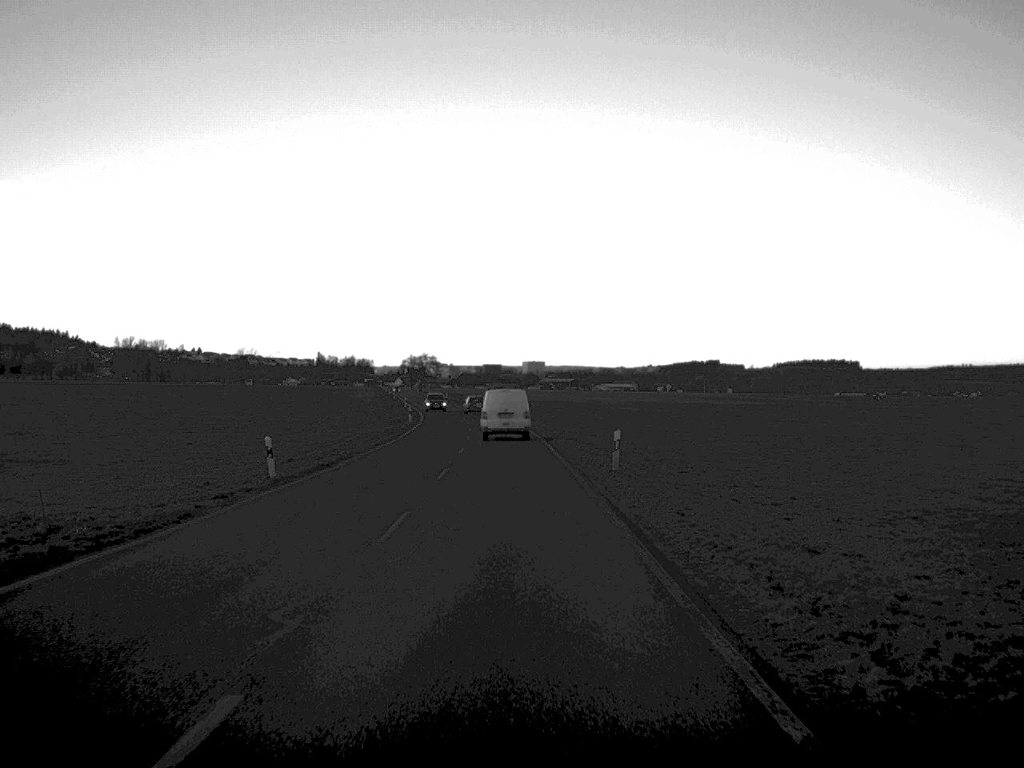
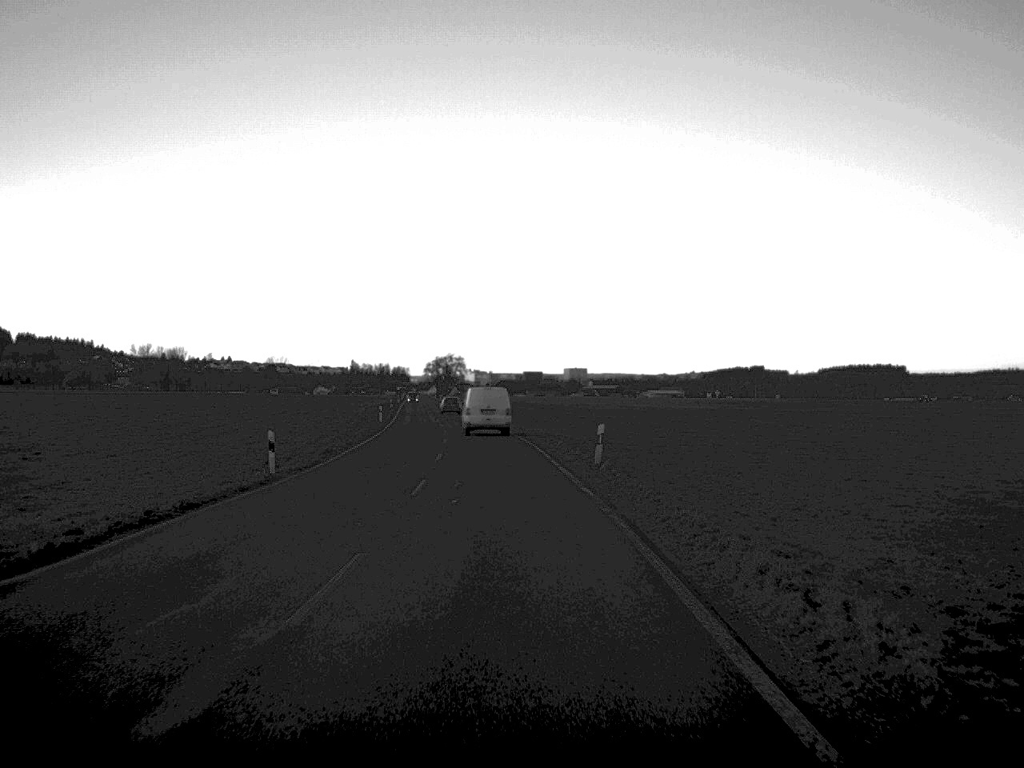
(-0.8, +53.7) m; -2°
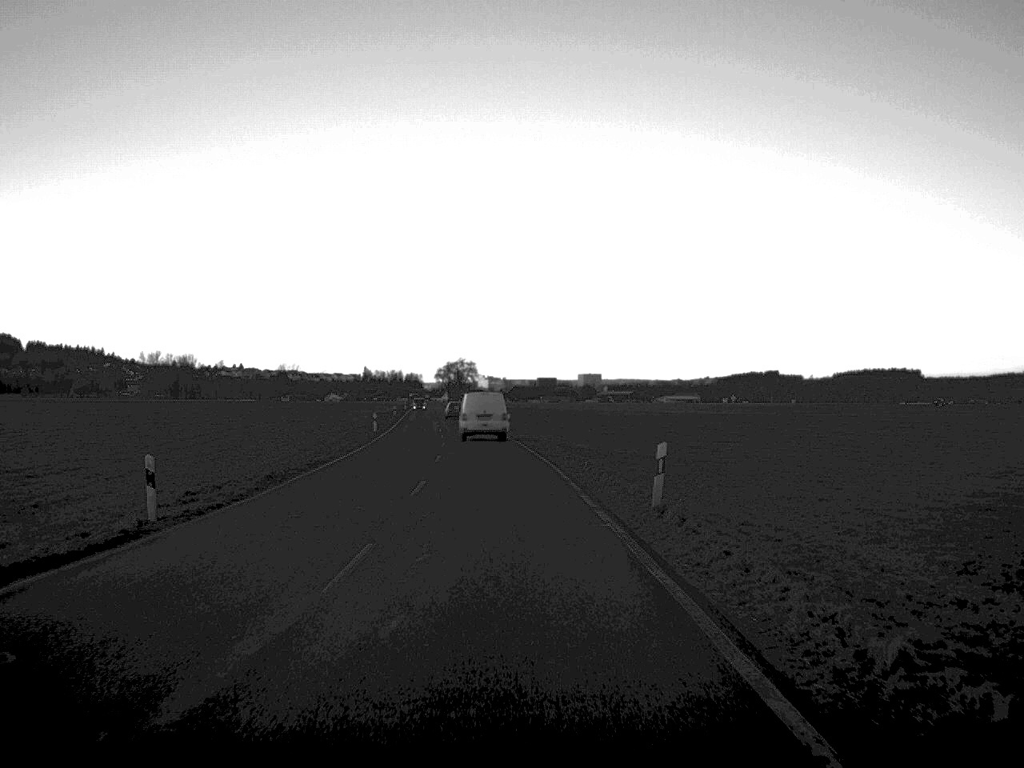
(-0.1, +10.4) m; -1°
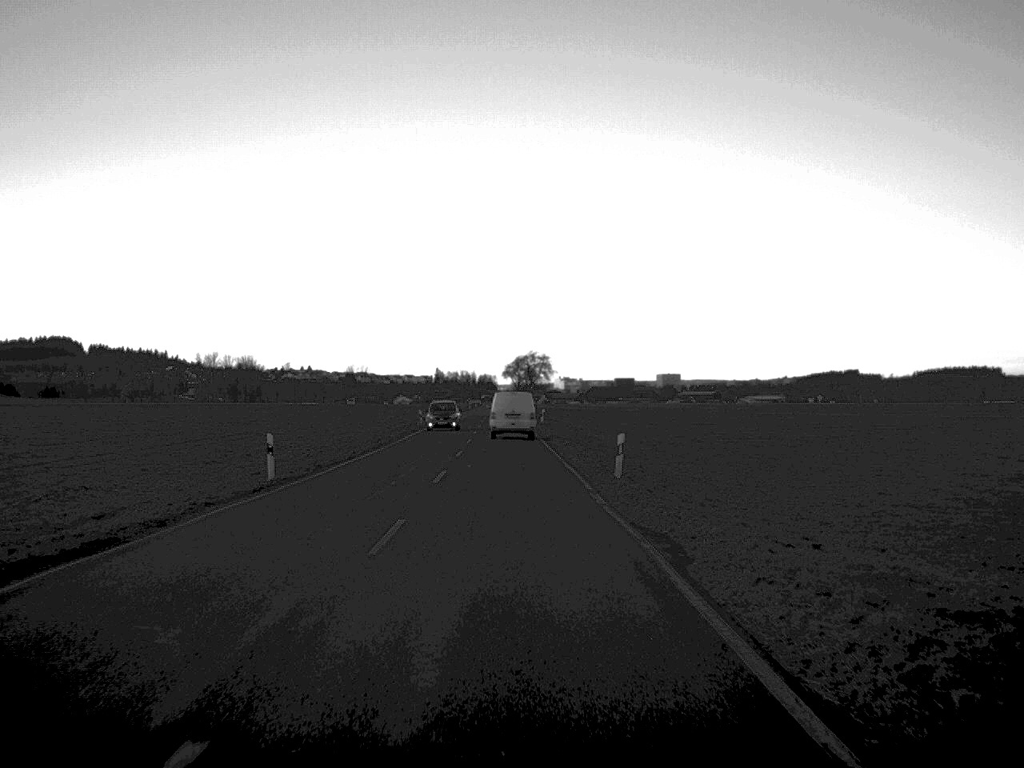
(-1.4, +44.8) m; -4°
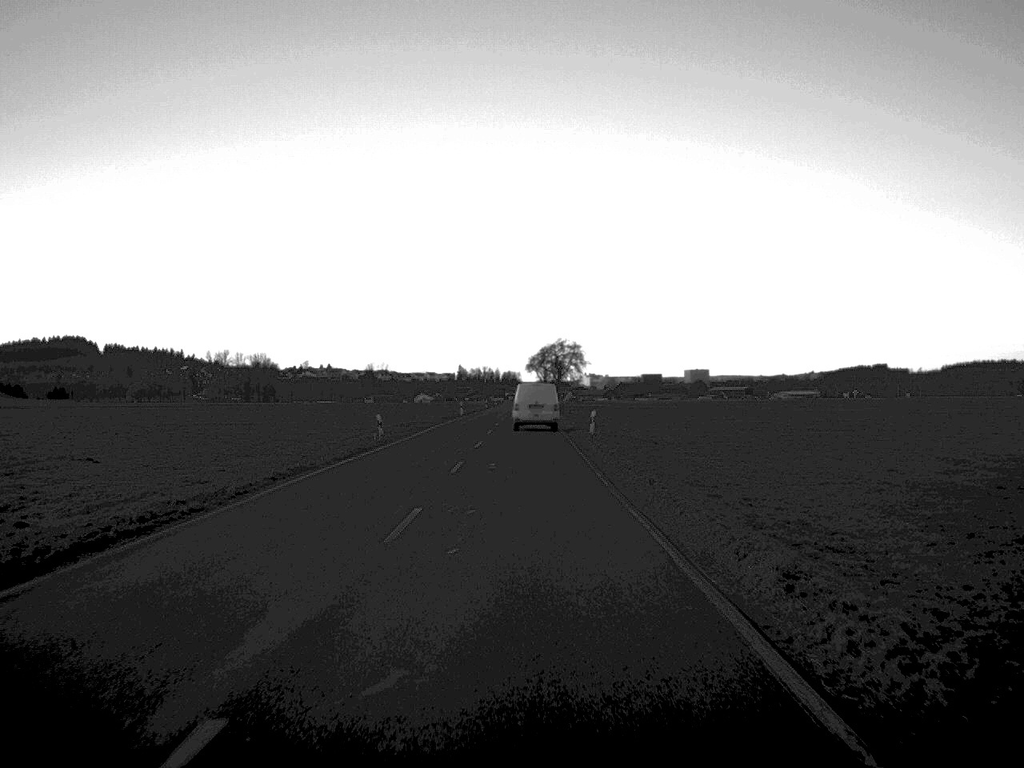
(-0.5, +35.1) m; -1°
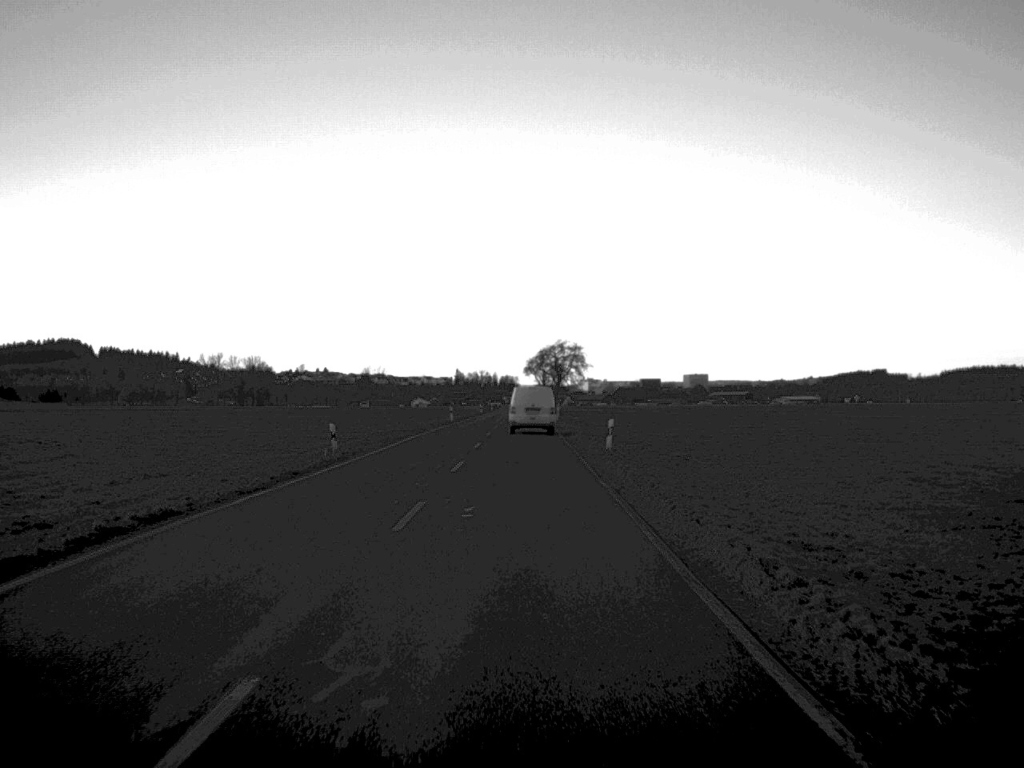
(0.0, +10.9) m; 0°
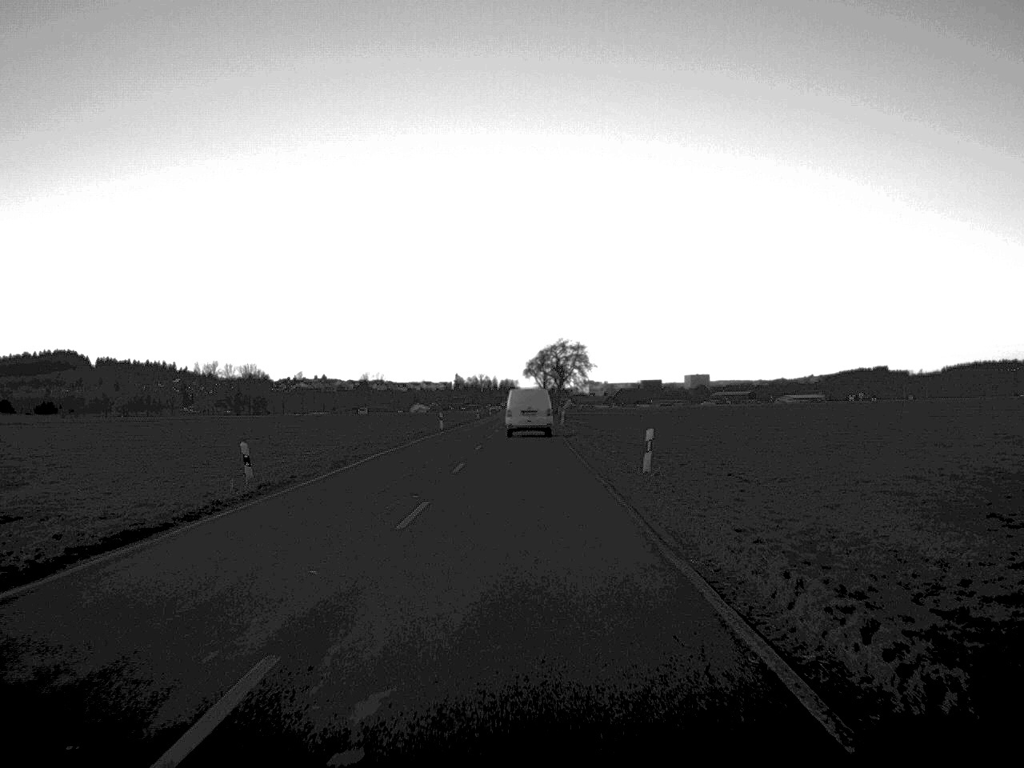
(0.0, +11.4) m; 0°
